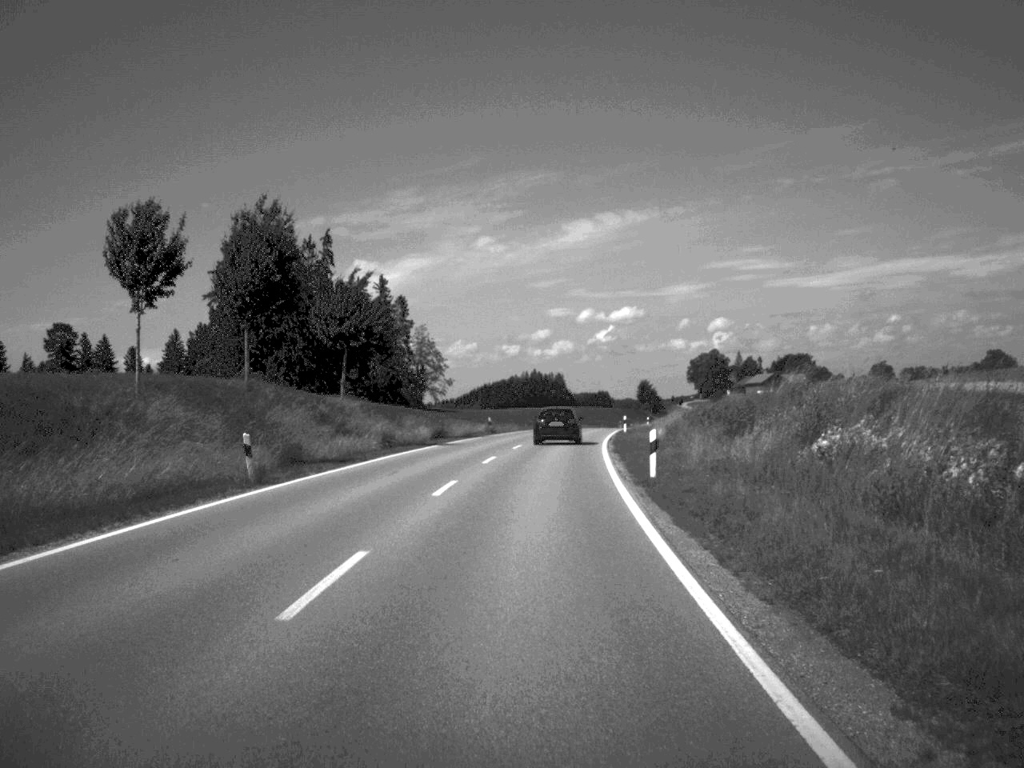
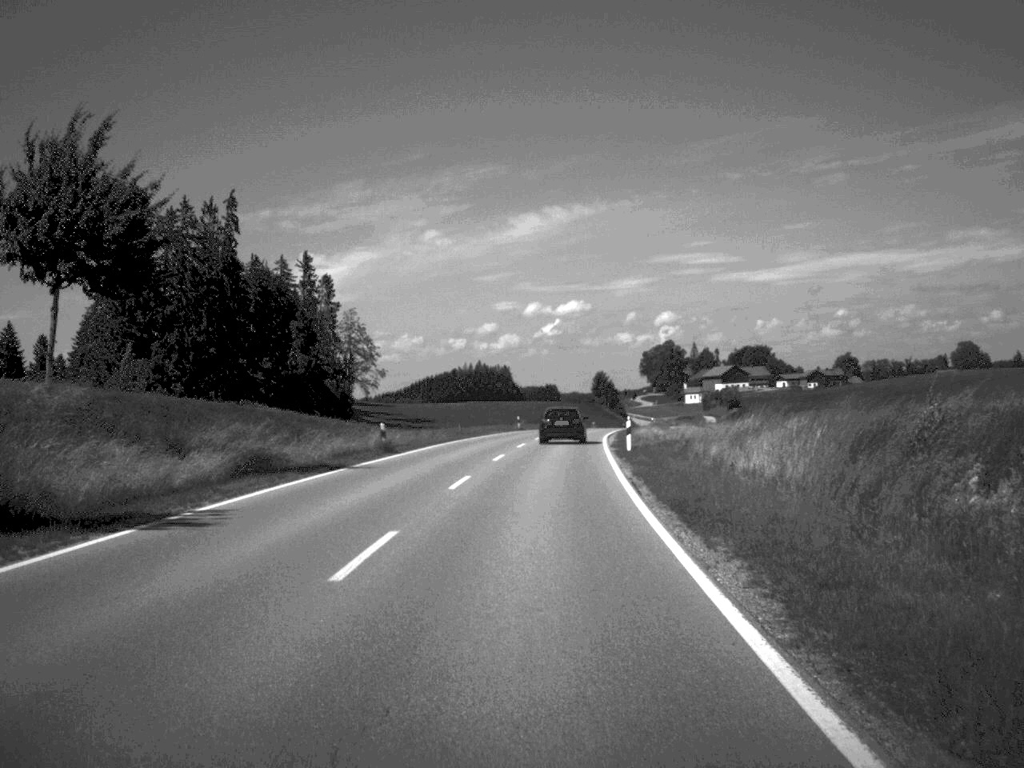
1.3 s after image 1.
(+0.7, +33.2) m; +2°
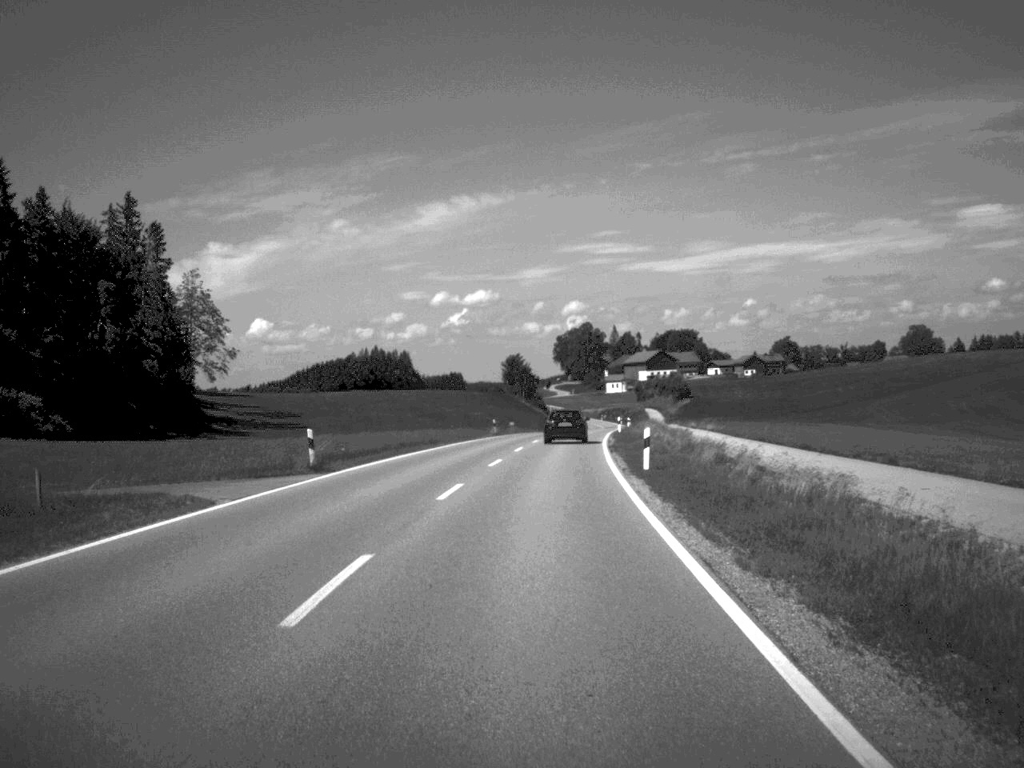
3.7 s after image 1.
(+2.1, +60.6) m; +4°
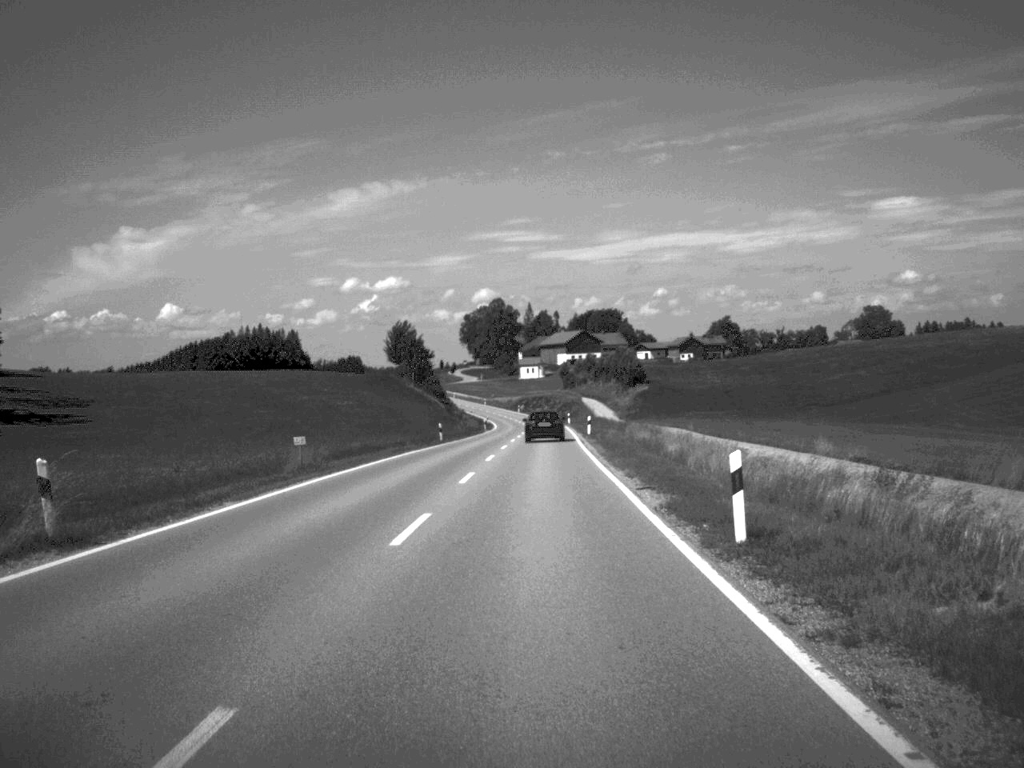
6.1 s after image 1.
(+2.3, +64.8) m; +4°
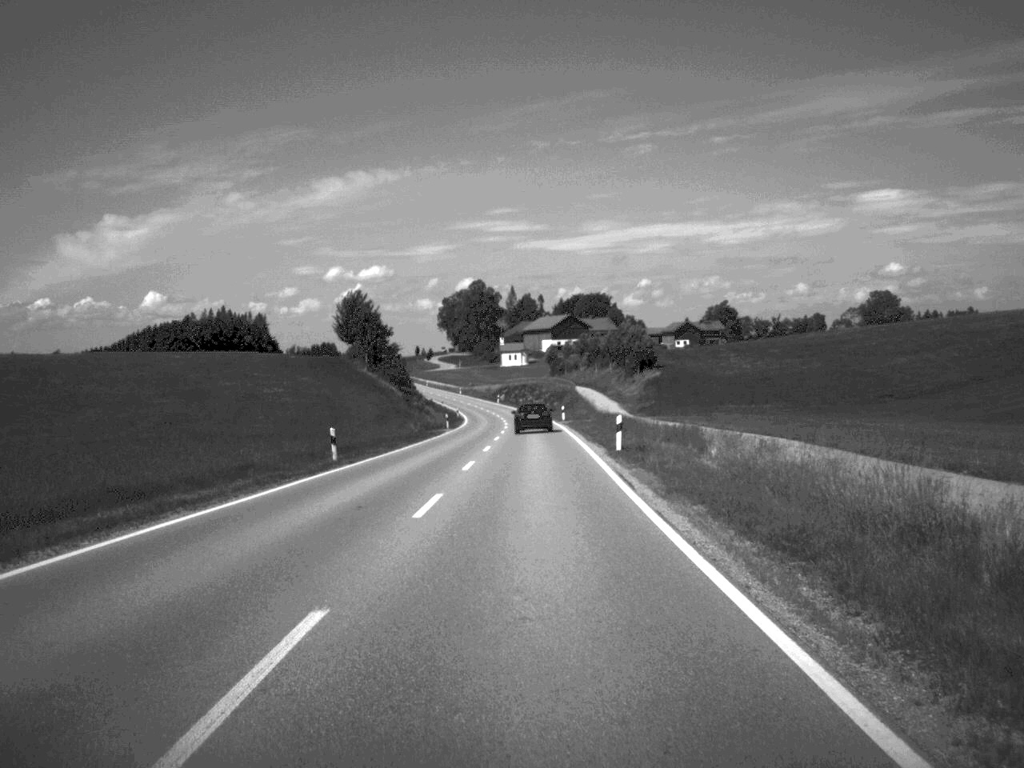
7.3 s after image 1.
(+0.2, +32.1) m; +1°
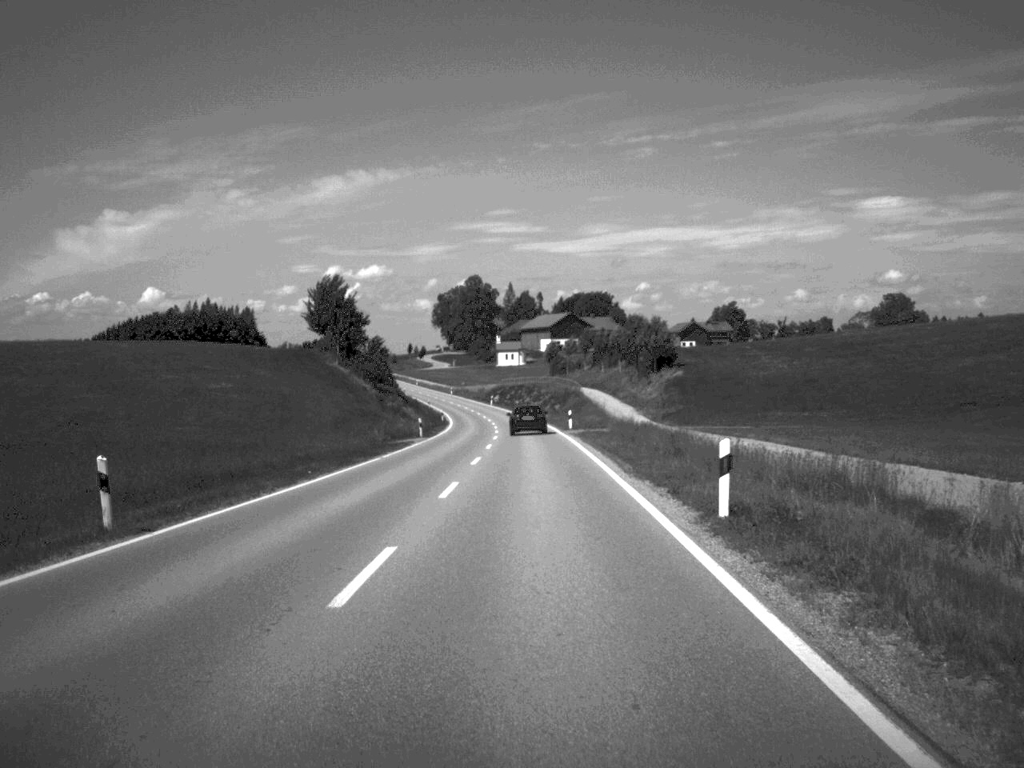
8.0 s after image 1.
(0.0, +19.0) m; 0°
